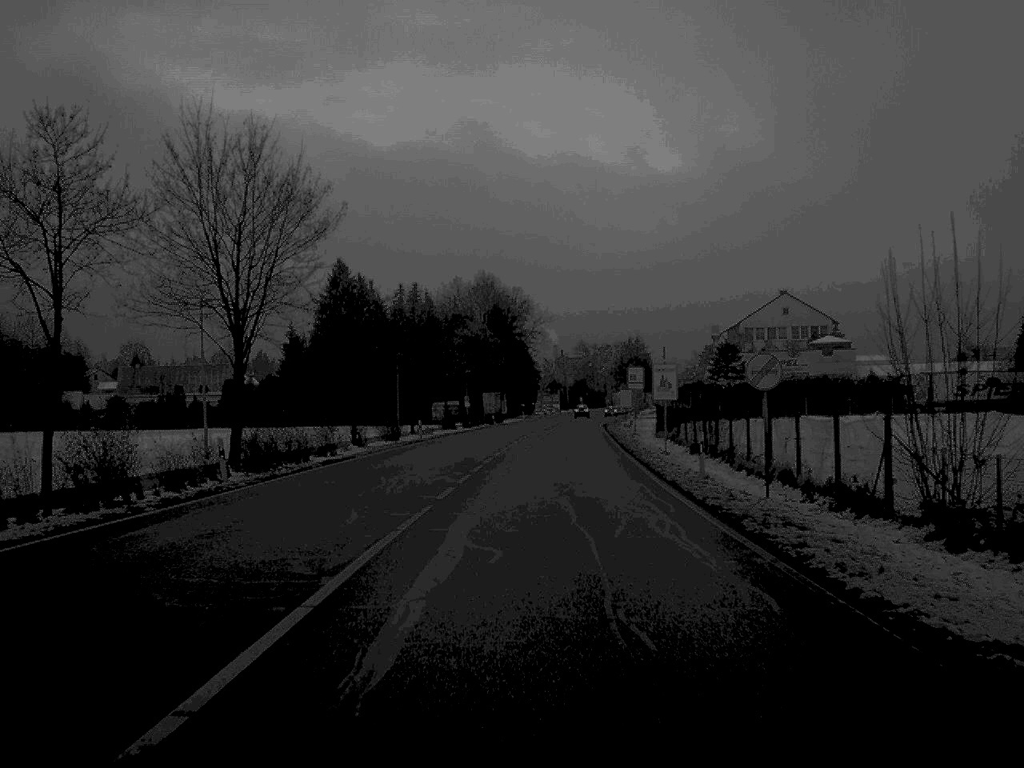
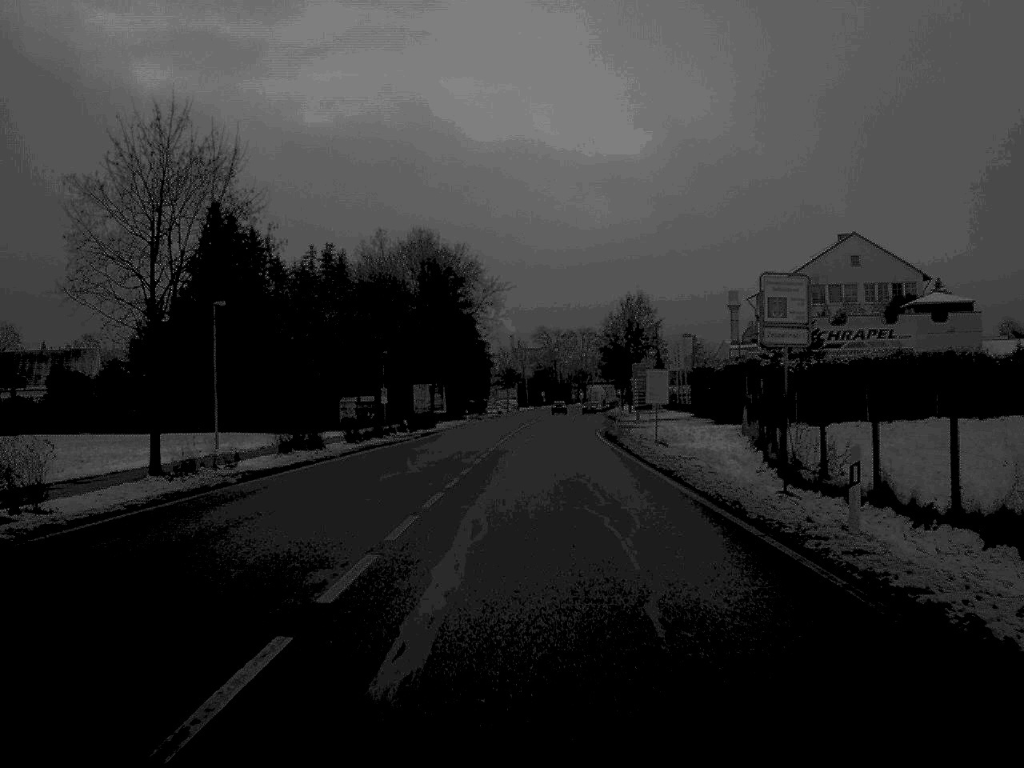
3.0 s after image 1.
(+0.8, +47.2) m; +2°
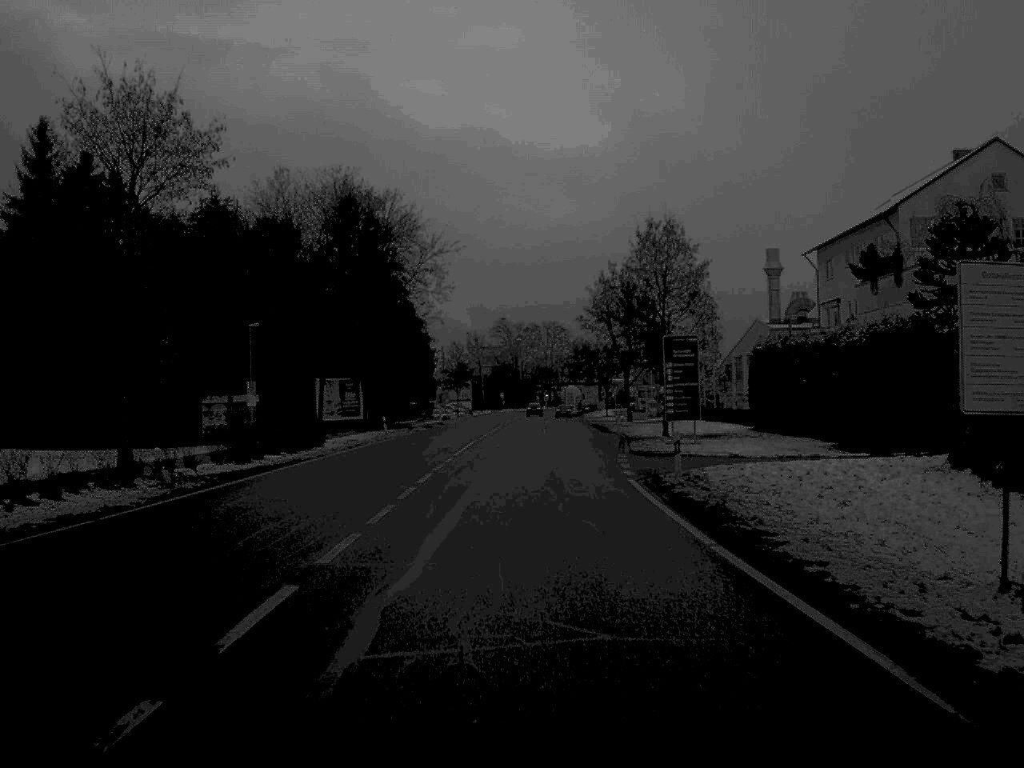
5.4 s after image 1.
(+0.6, +37.2) m; +2°
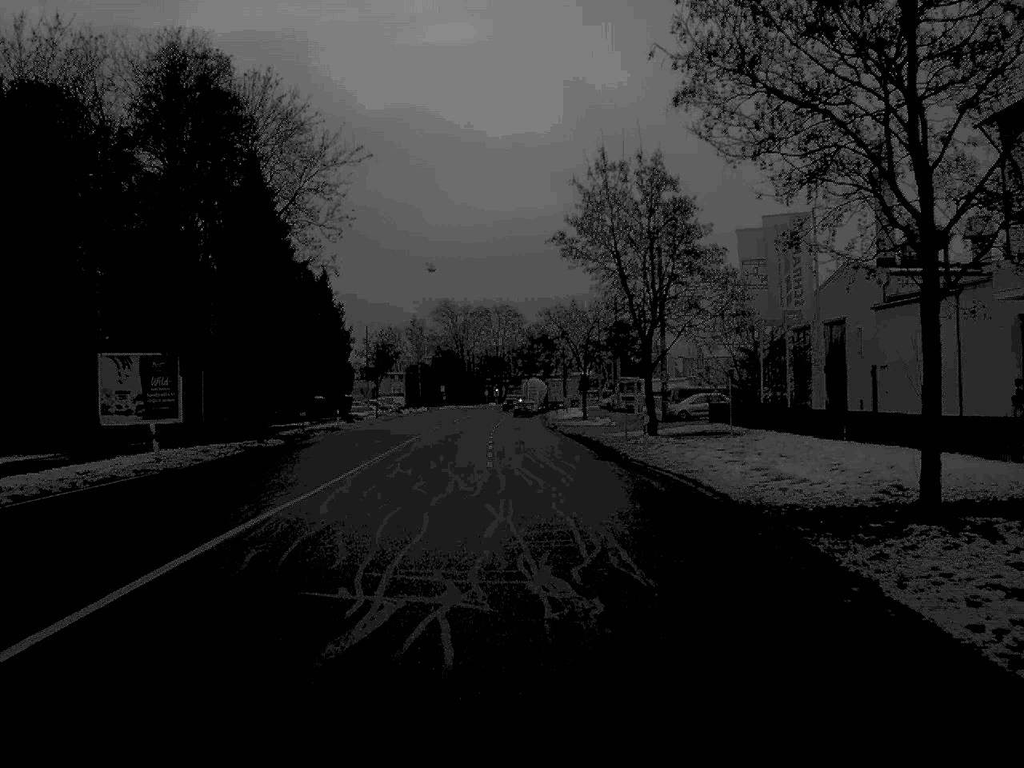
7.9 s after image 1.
(+0.6, +36.9) m; +2°
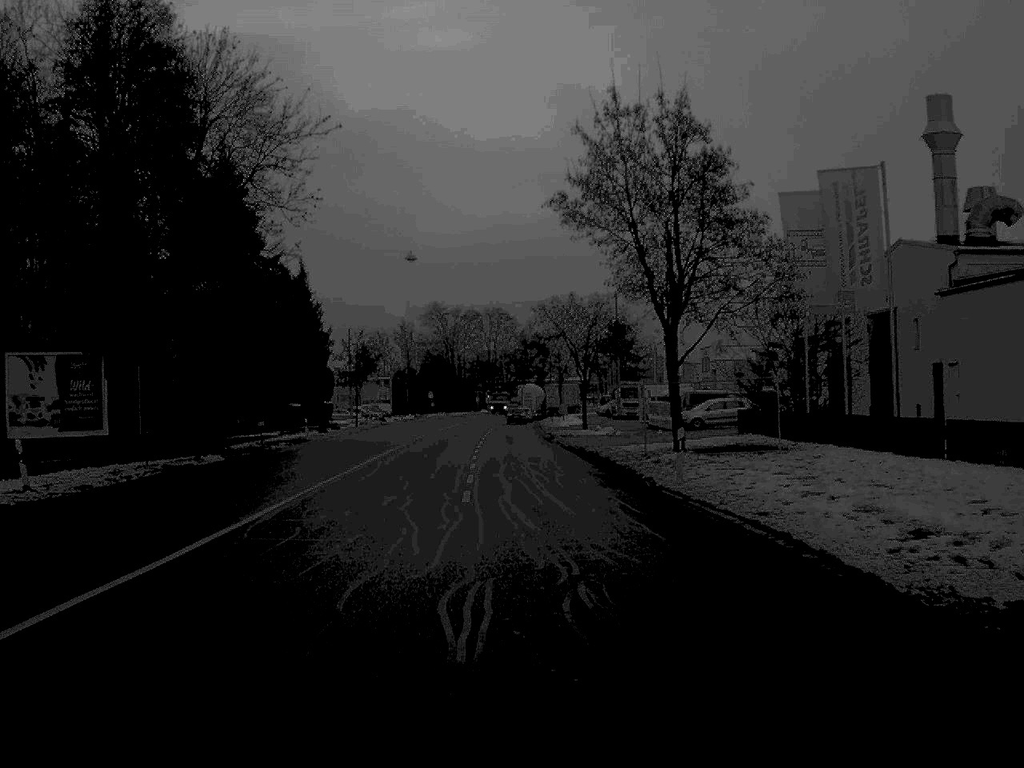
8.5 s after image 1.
(0.0, +8.8) m; 0°
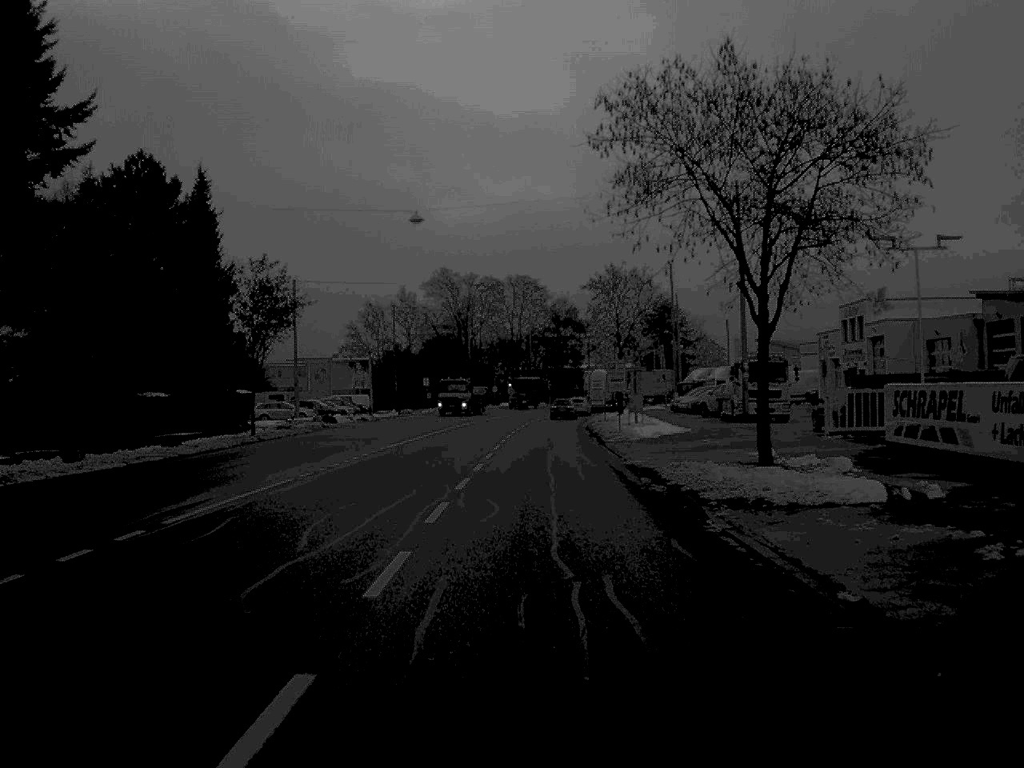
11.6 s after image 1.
(-0.5, +46.5) m; -1°
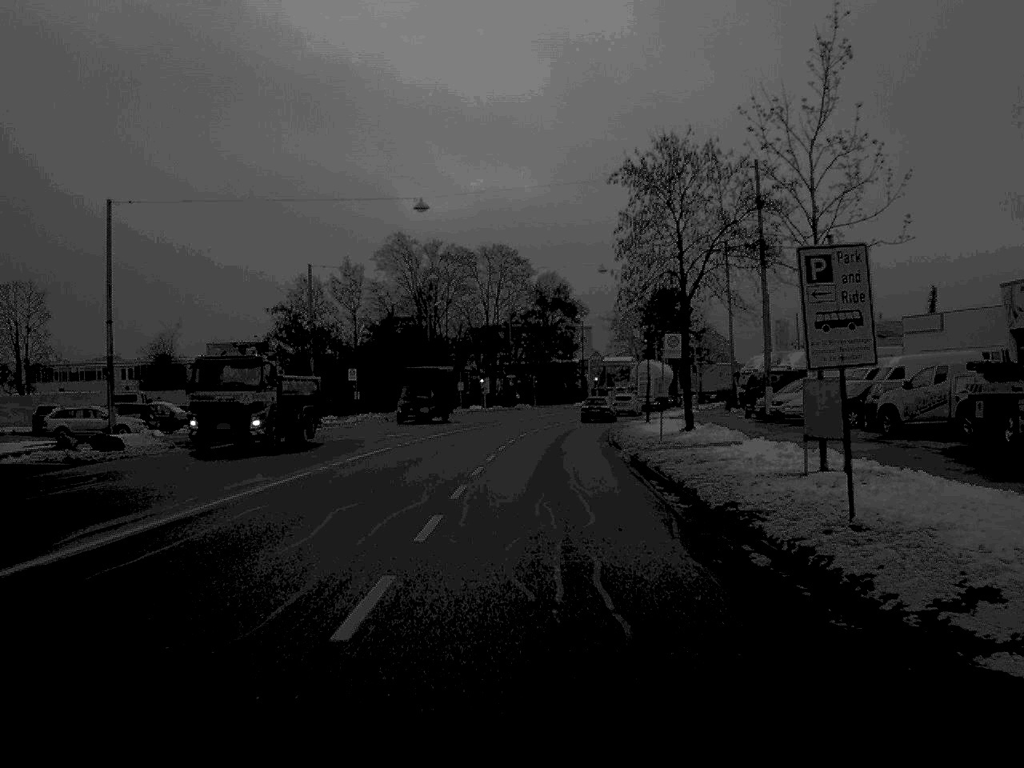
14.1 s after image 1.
(+0.2, +37.5) m; +1°
